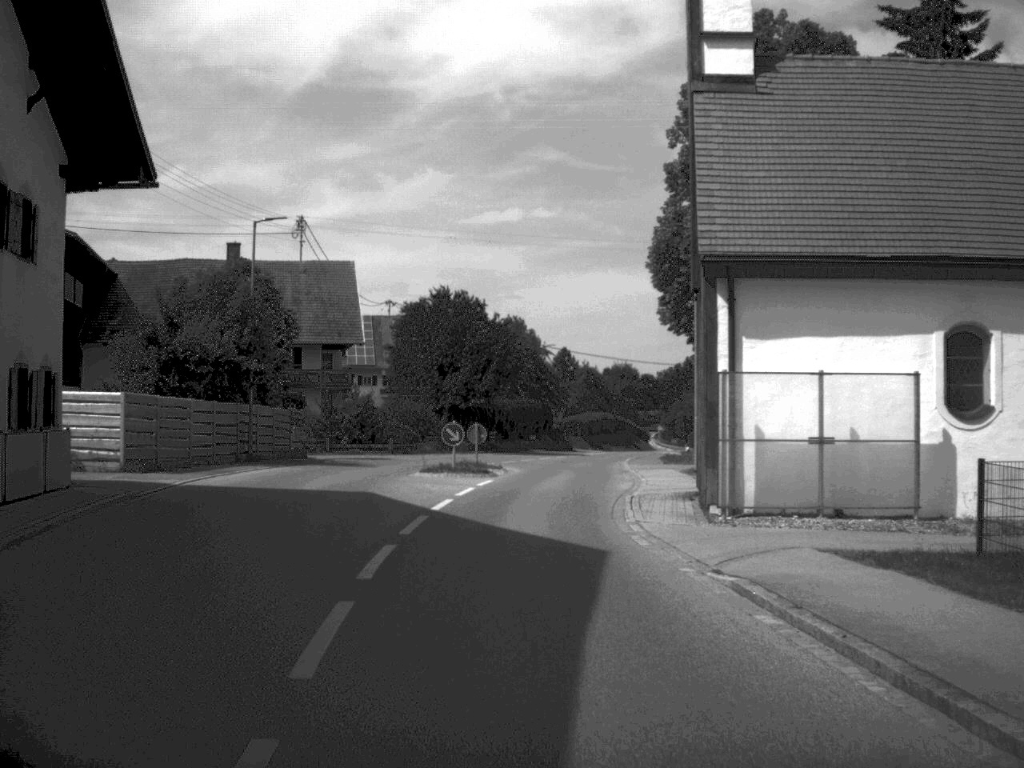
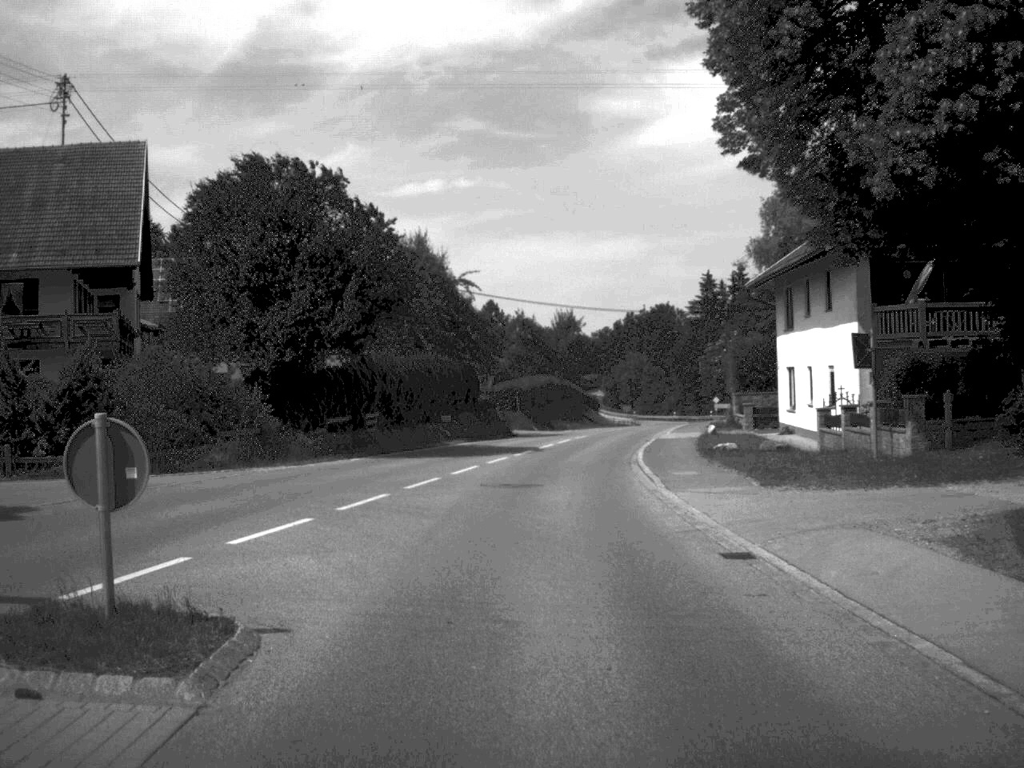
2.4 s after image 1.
(+0.7, +32.4) m; +3°
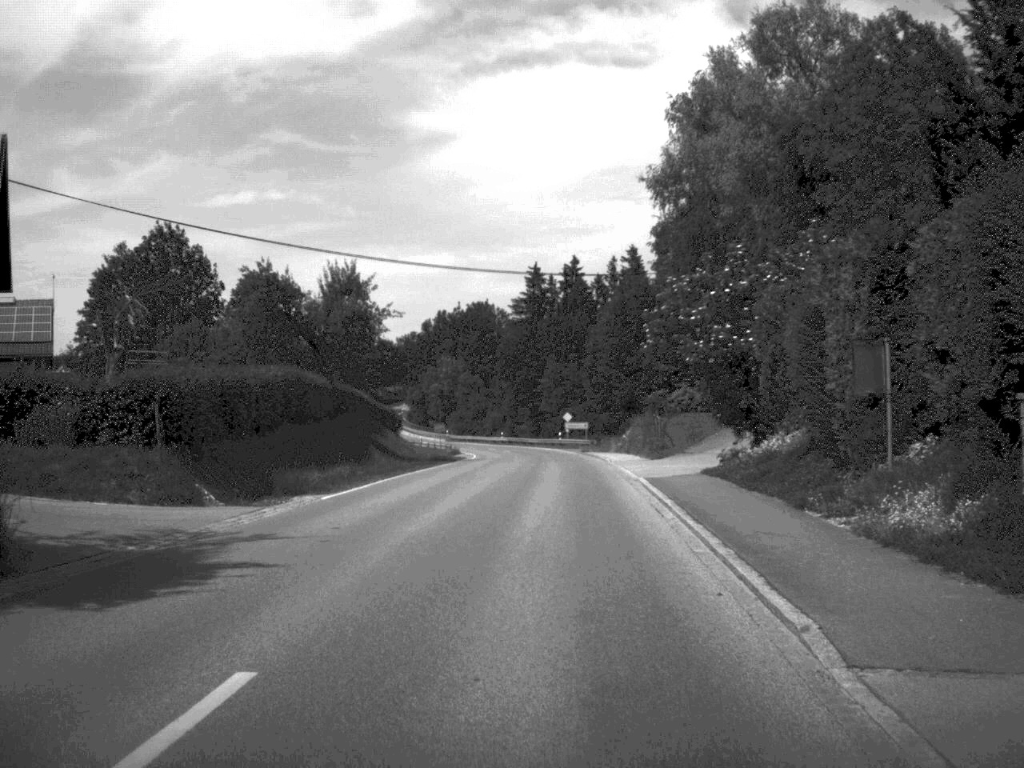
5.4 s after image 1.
(+2.8, +44.1) m; +9°
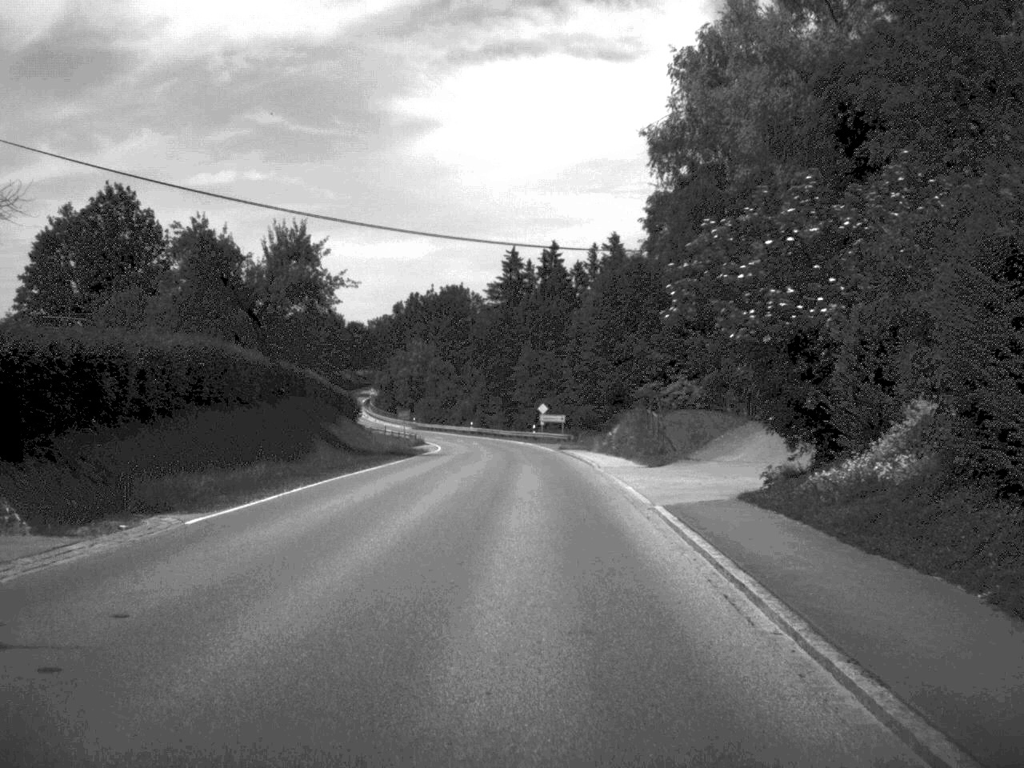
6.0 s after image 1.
(+0.1, +8.7) m; +1°
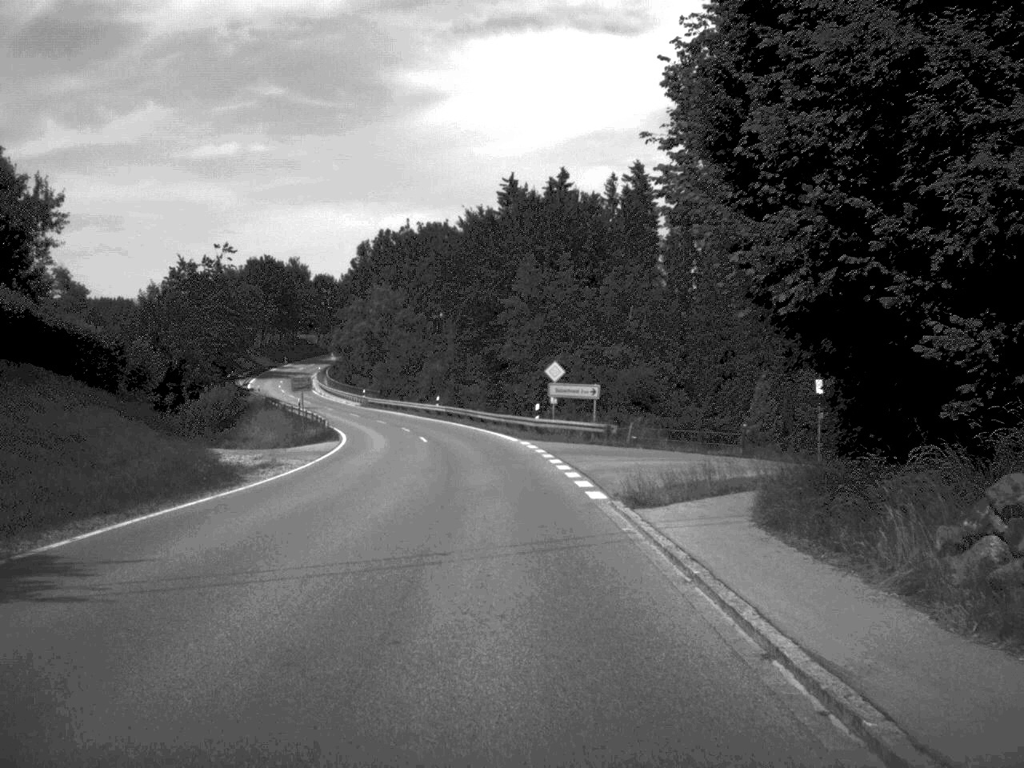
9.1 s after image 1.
(+0.2, +47.4) m; 0°
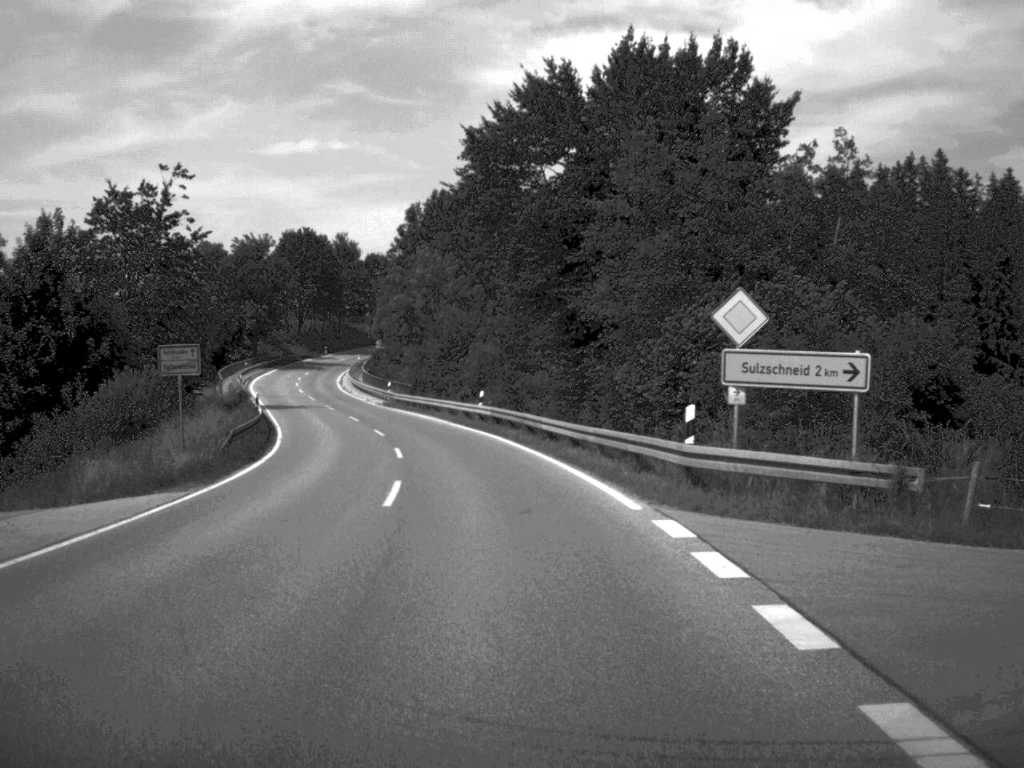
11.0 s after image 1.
(-0.8, +30.4) m; -4°
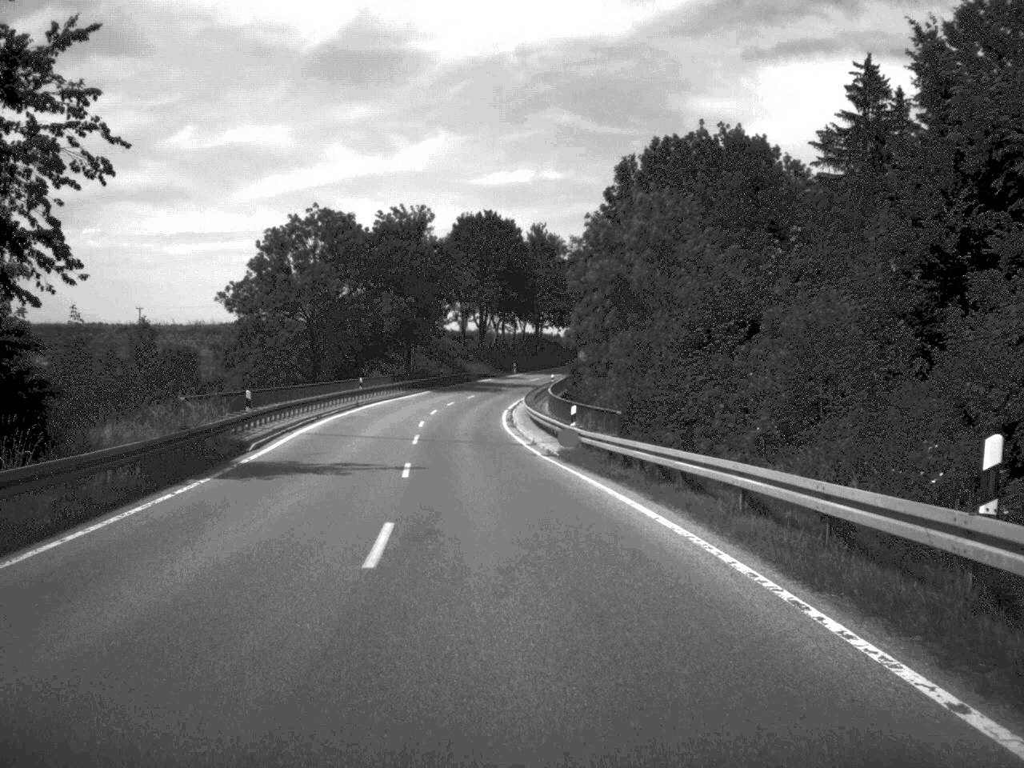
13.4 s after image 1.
(-3.3, +40.8) m; -10°
